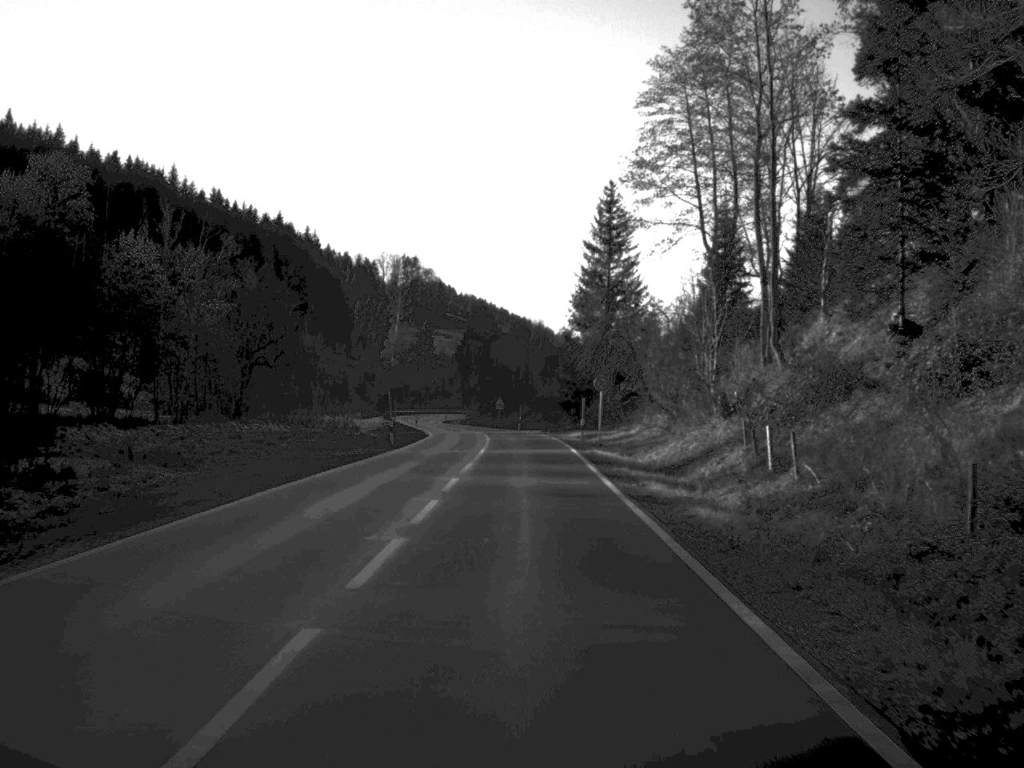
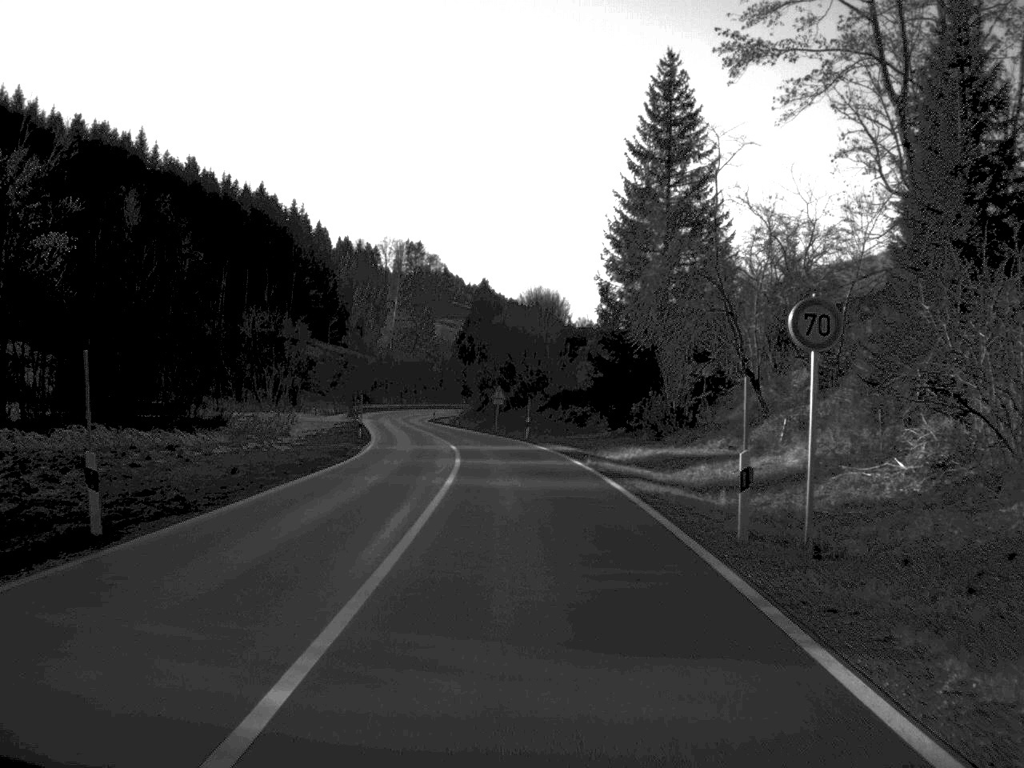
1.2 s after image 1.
(-0.1, +36.7) m; -1°
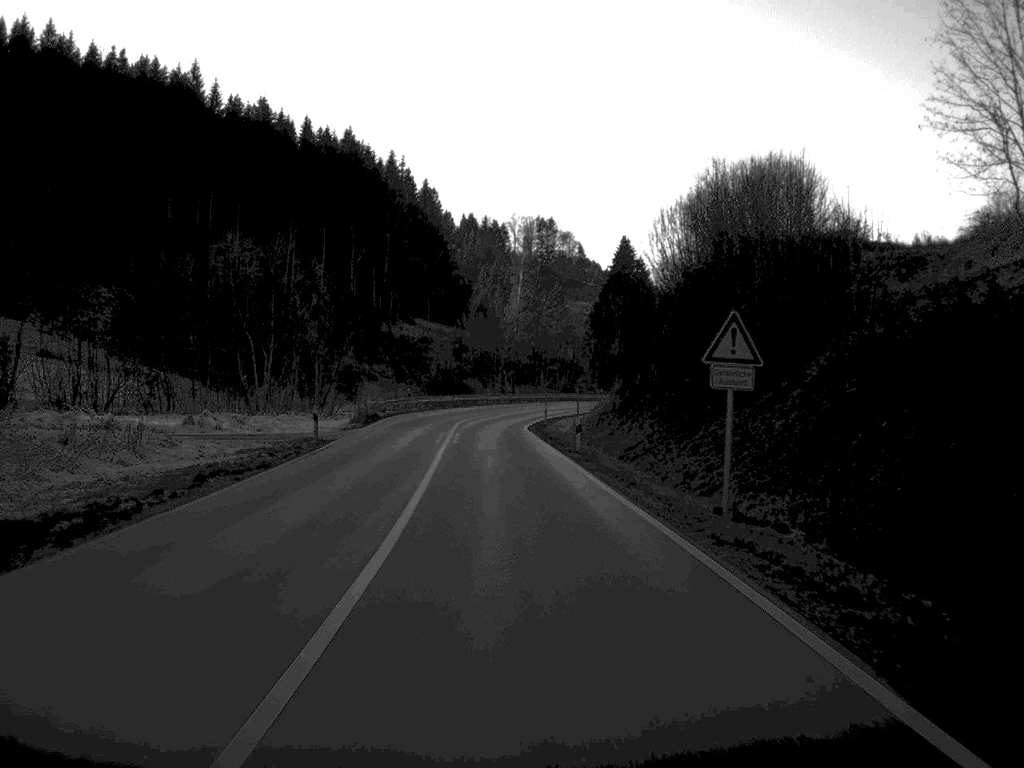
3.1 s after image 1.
(-2.7, +58.2) m; -6°
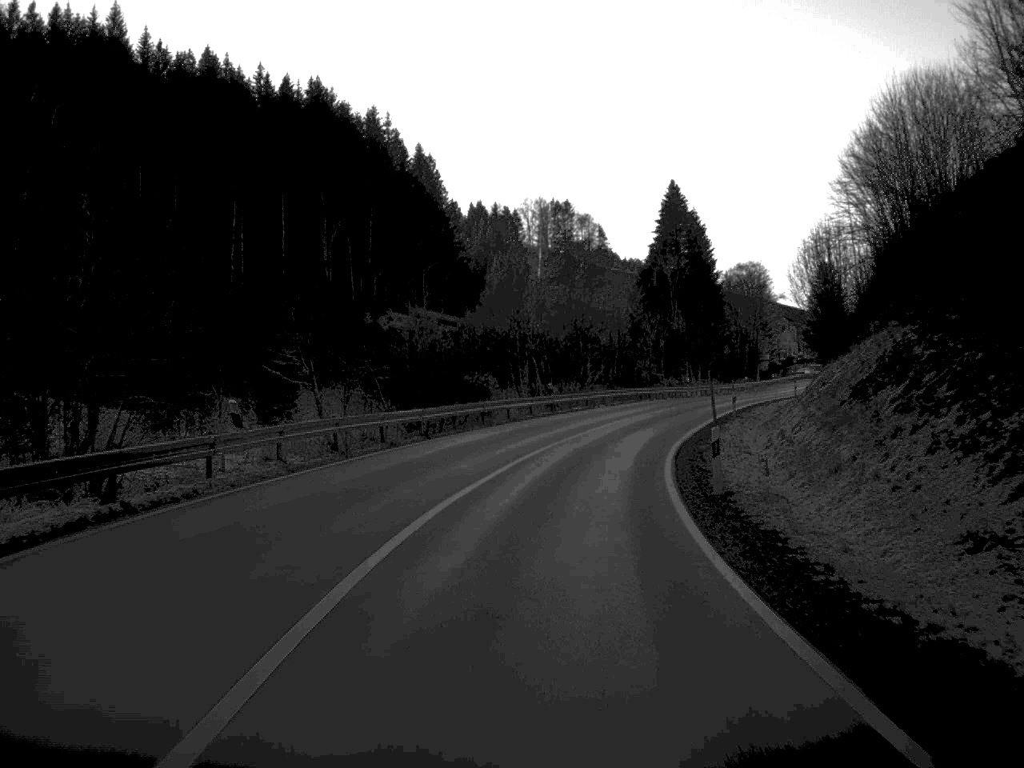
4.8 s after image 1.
(-1.4, +51.9) m; -1°
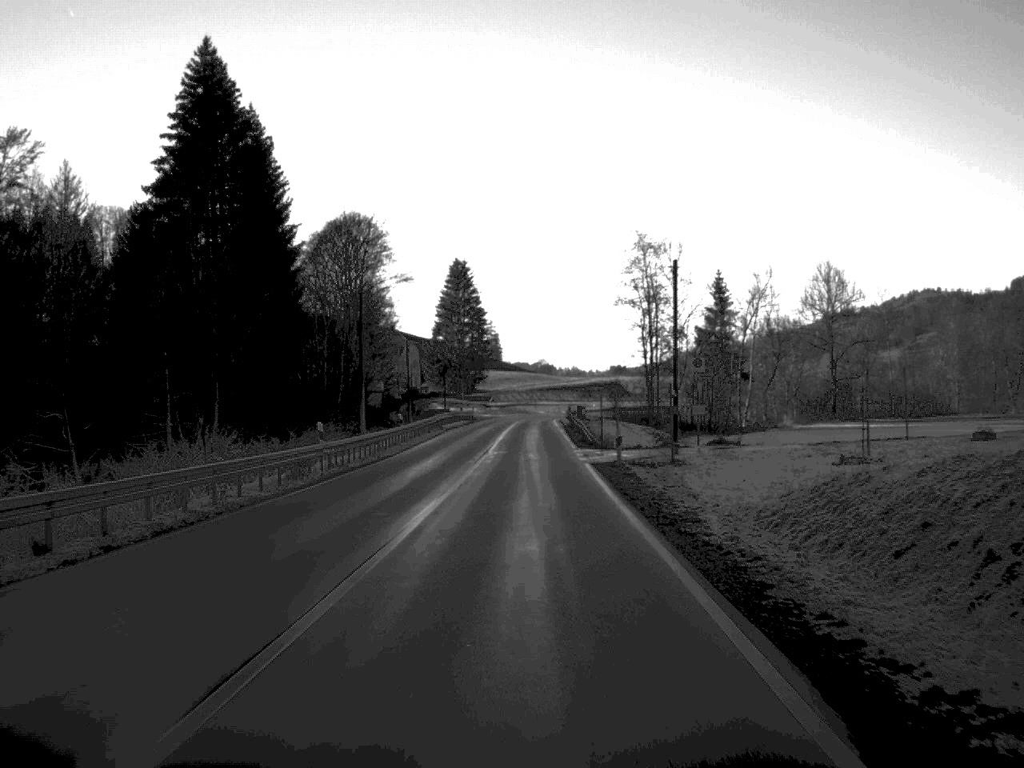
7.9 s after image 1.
(+15.6, +84.5) m; +17°
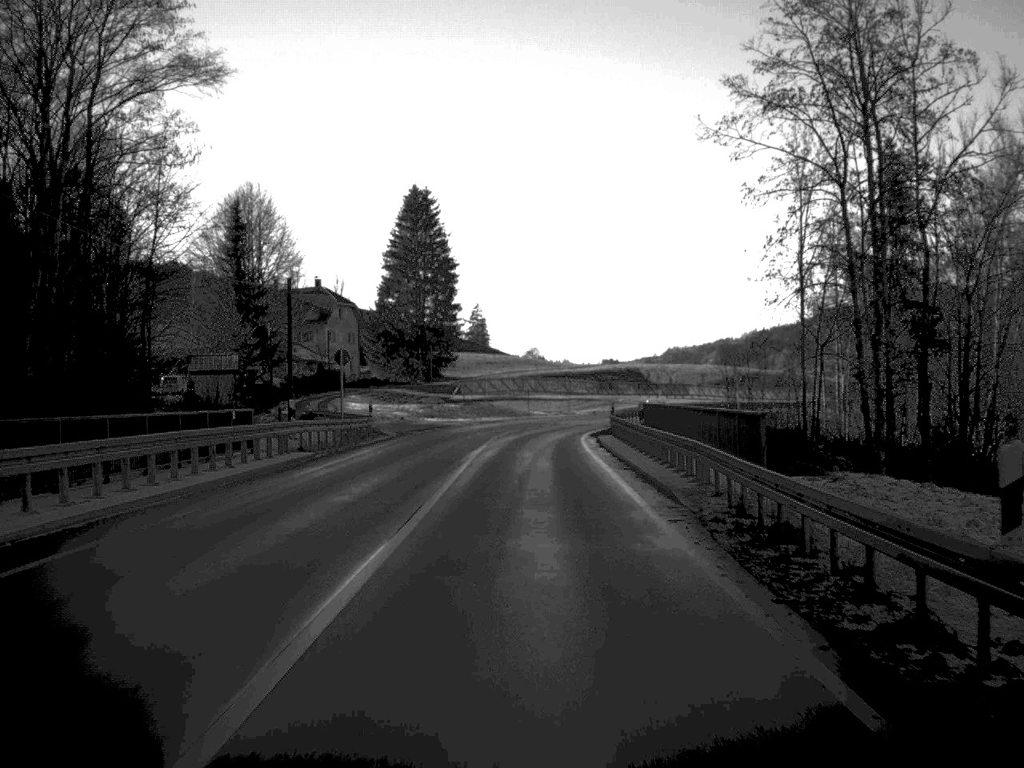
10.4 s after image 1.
(+0.2, +72.5) m; 0°
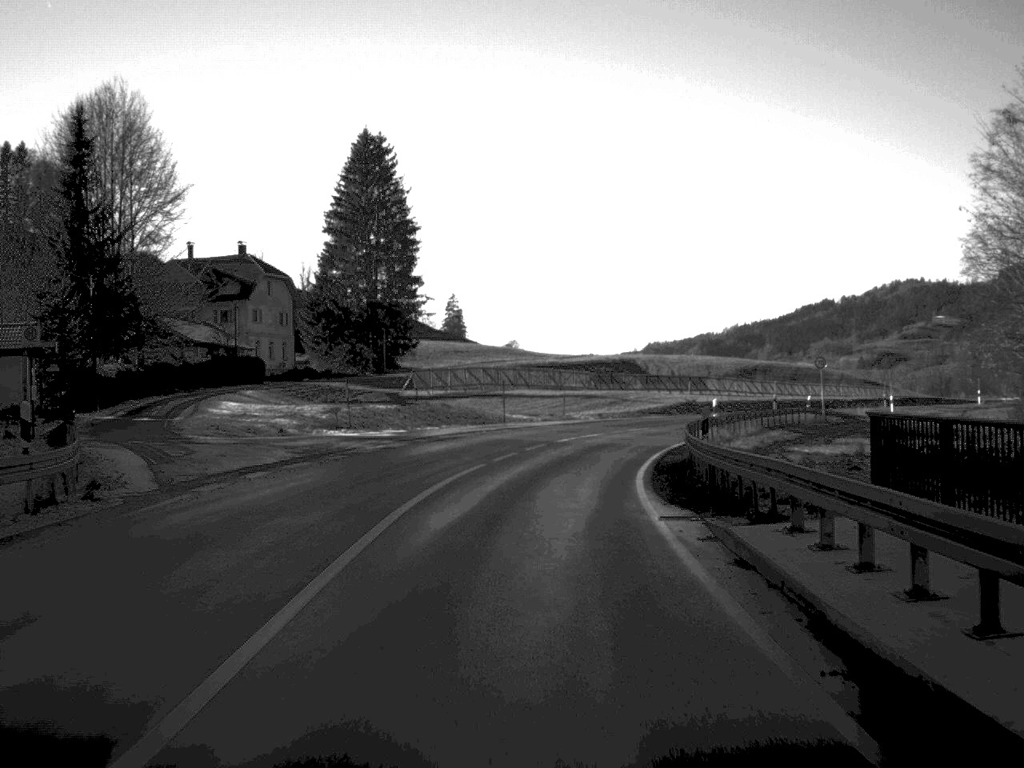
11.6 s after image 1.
(+0.2, +31.1) m; +1°
